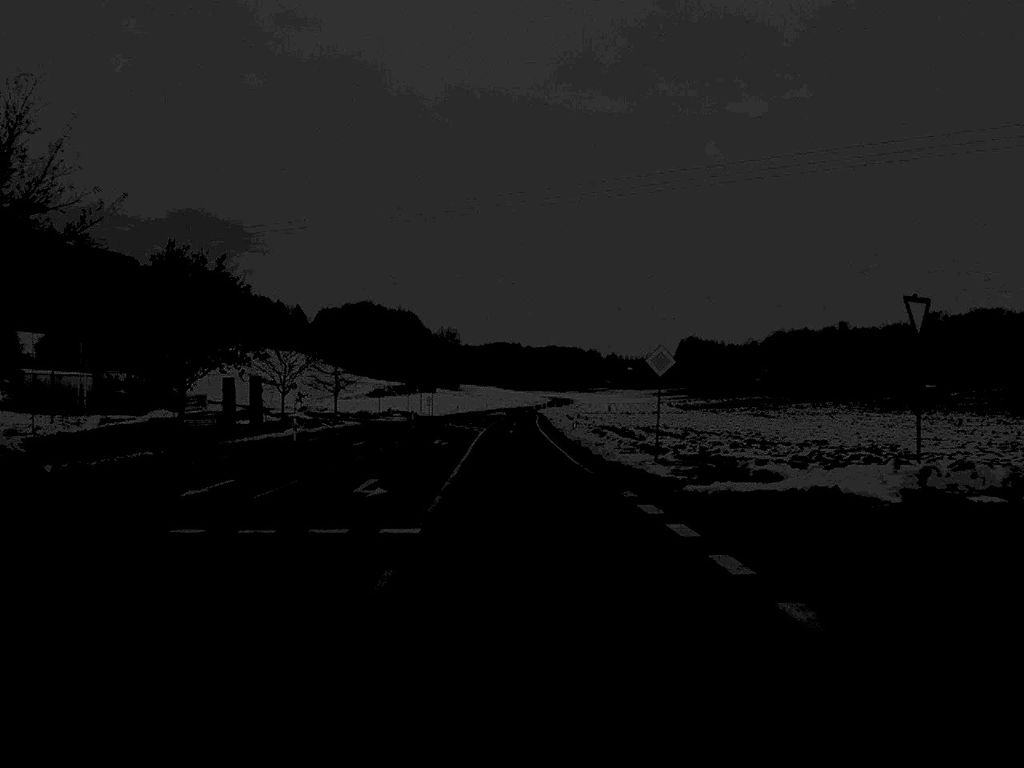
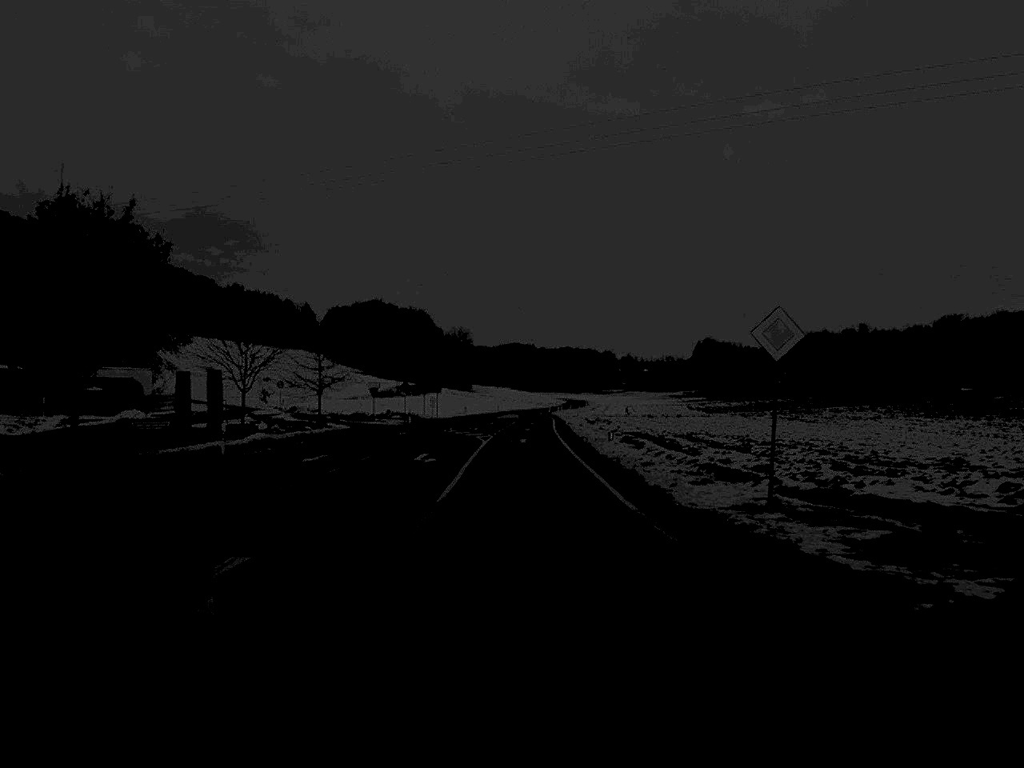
(-0.1, +13.1) m; -1°
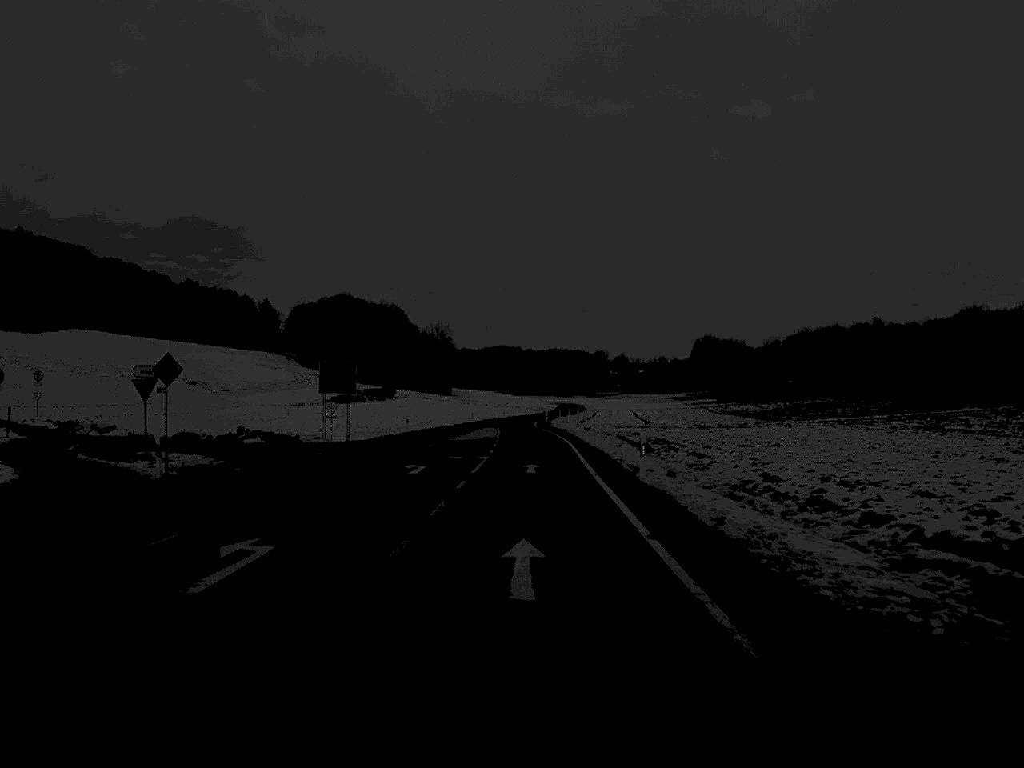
(+0.1, +56.4) m; +1°
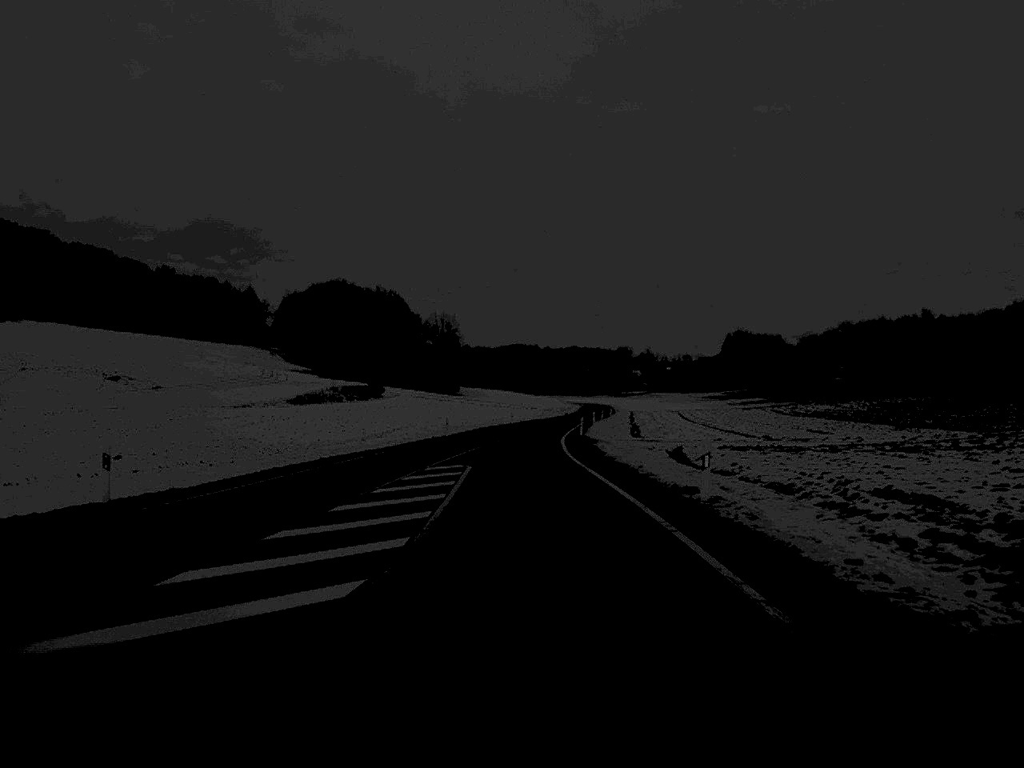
(0.0, +56.3) m; -1°
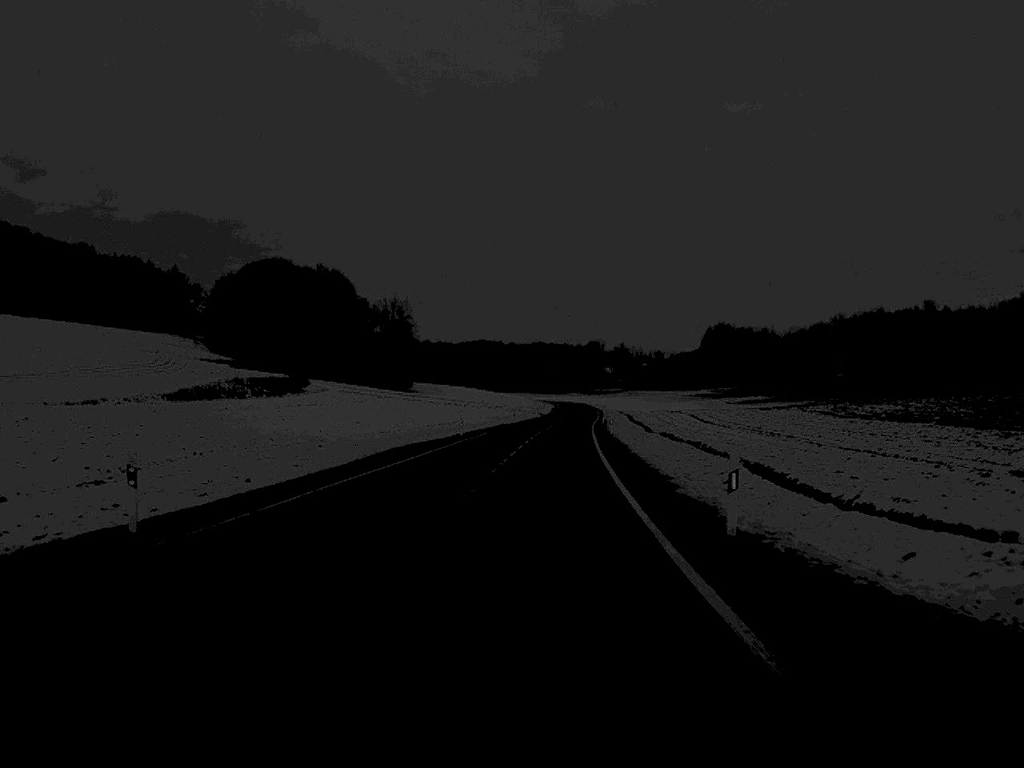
(+0.2, +54.1) m; +2°
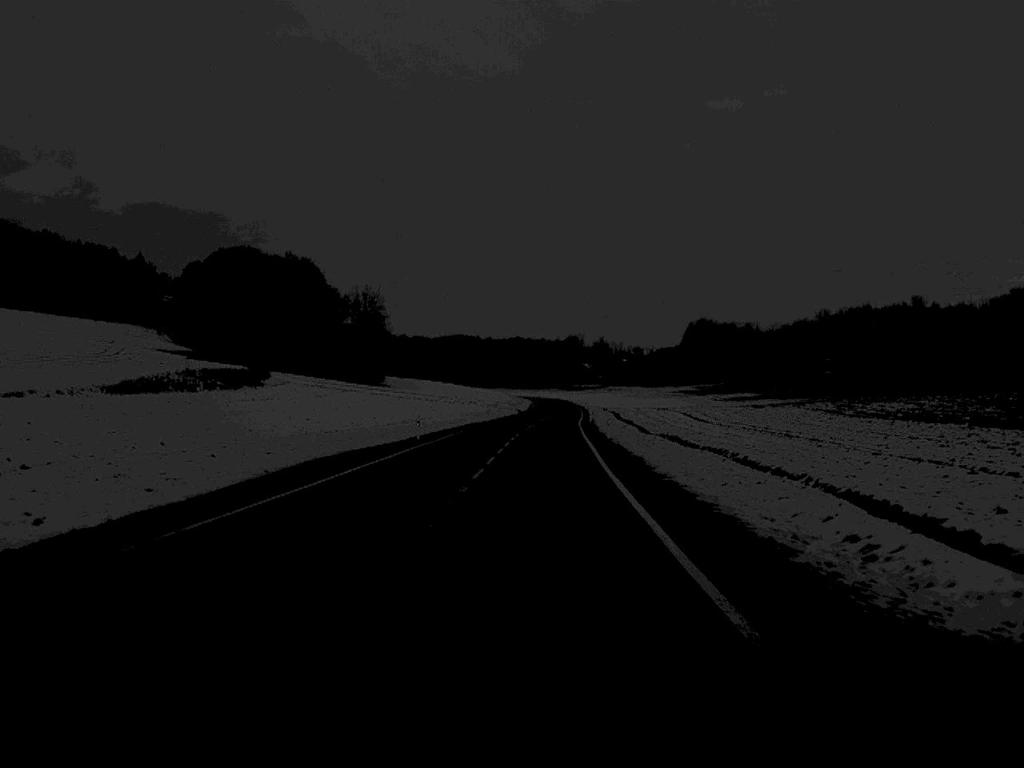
(+0.1, +14.0) m; +1°
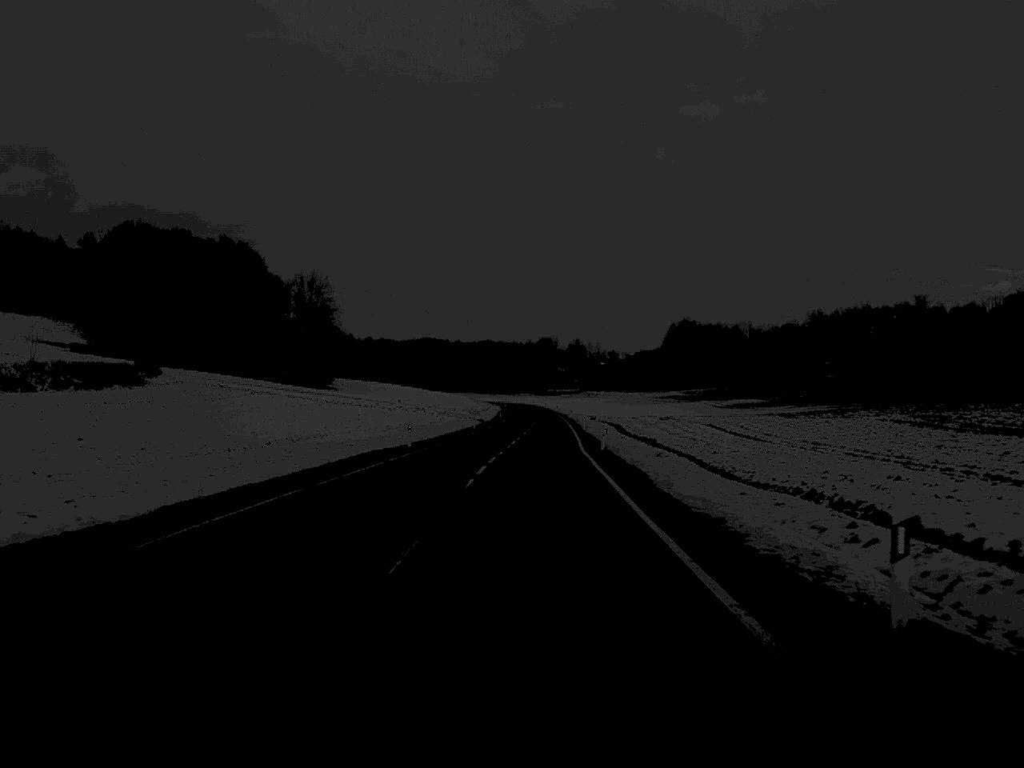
(+0.6, +42.8) m; +1°
